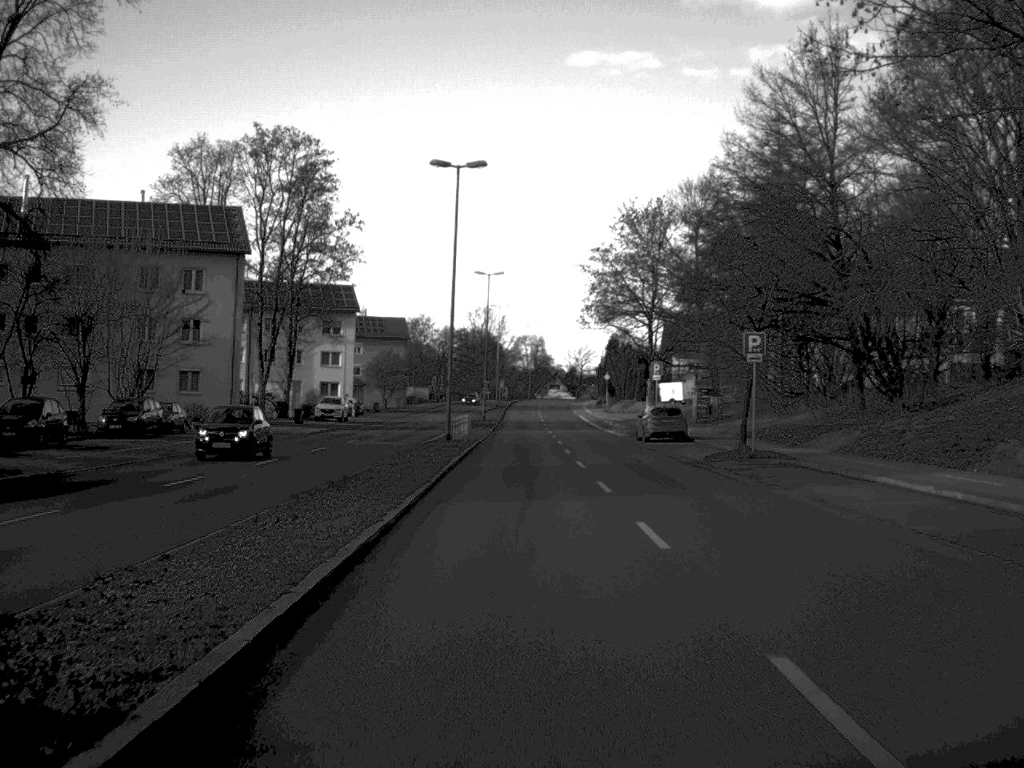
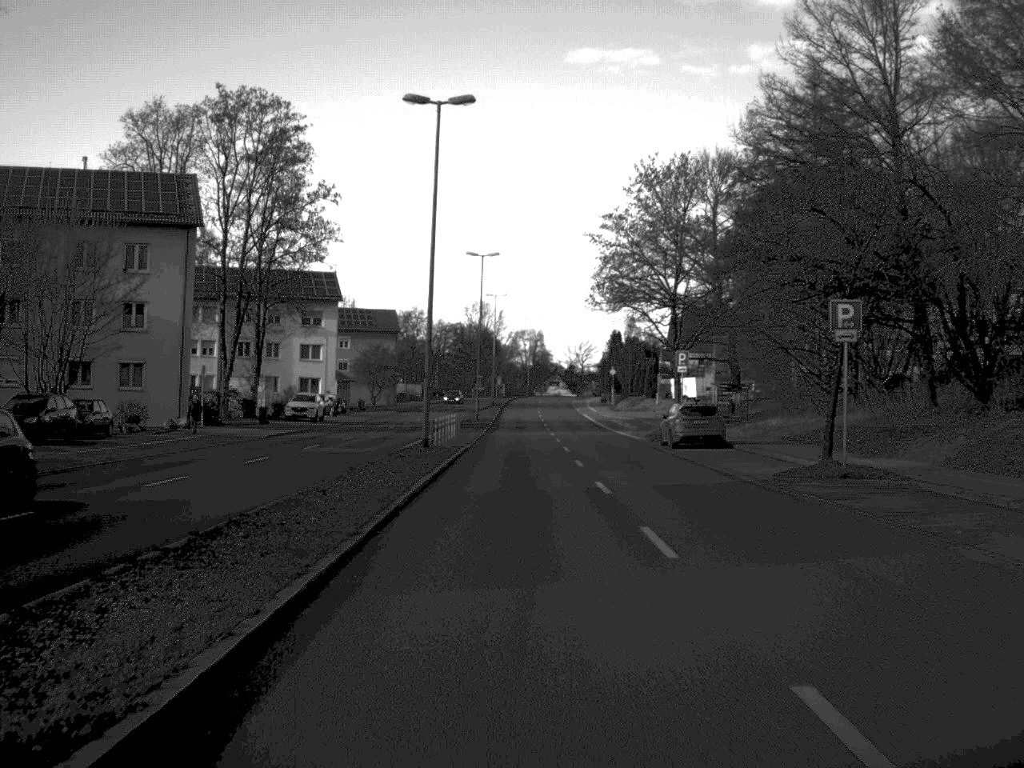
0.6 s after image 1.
(0.0, +10.0) m; 0°
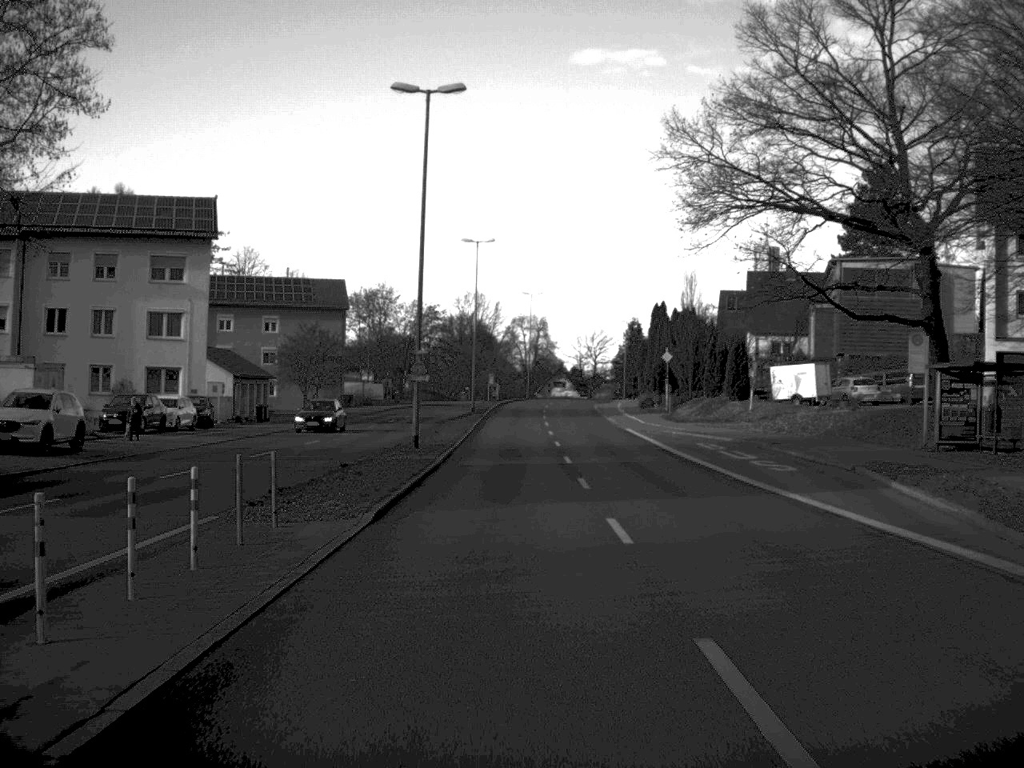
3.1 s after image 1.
(+0.1, +43.0) m; 0°
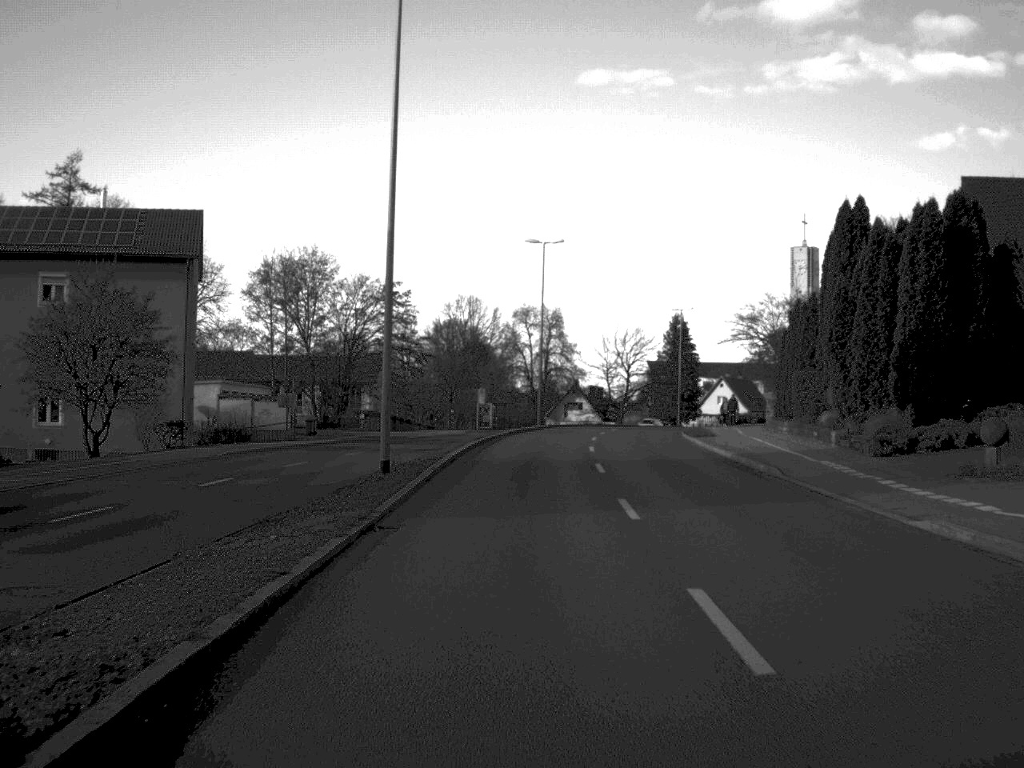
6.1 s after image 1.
(-0.3, +51.7) m; 0°
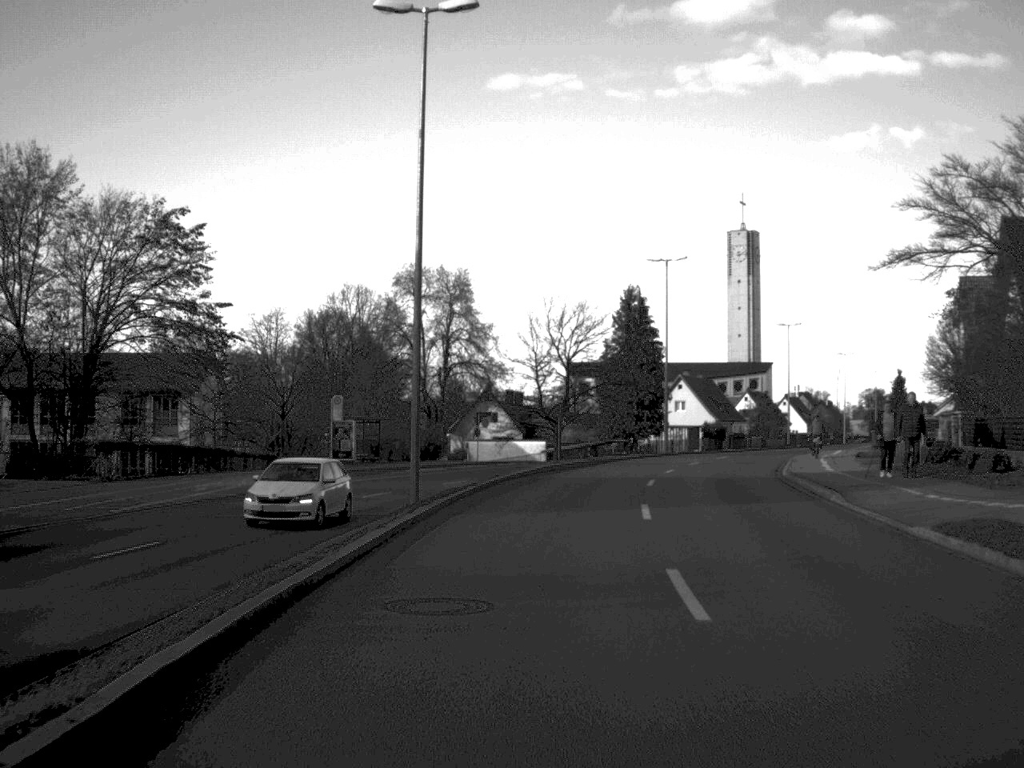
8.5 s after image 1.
(+1.0, +42.5) m; +4°
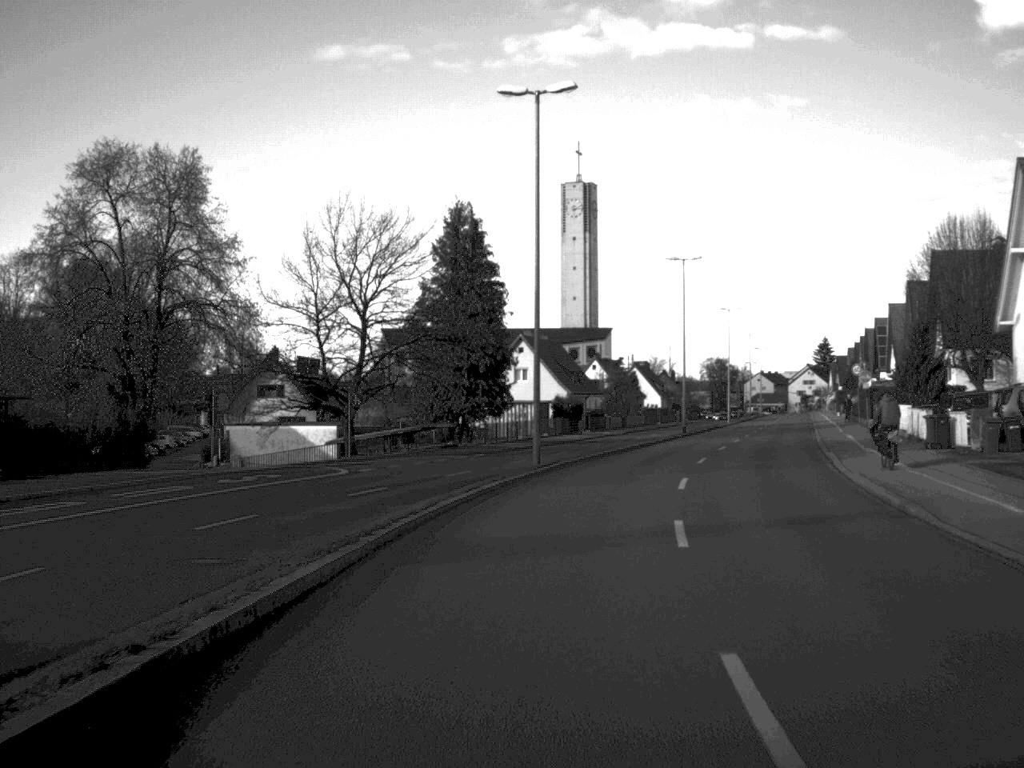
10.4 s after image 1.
(+2.0, +31.3) m; +8°
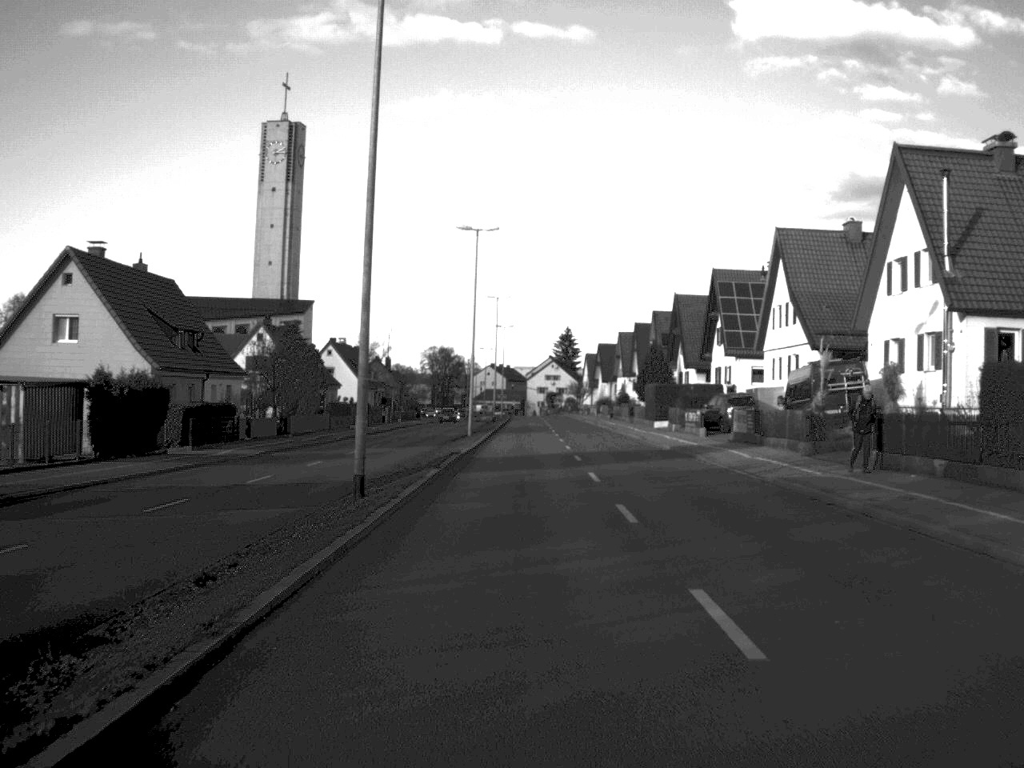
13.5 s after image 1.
(+6.8, +51.6) m; +12°
